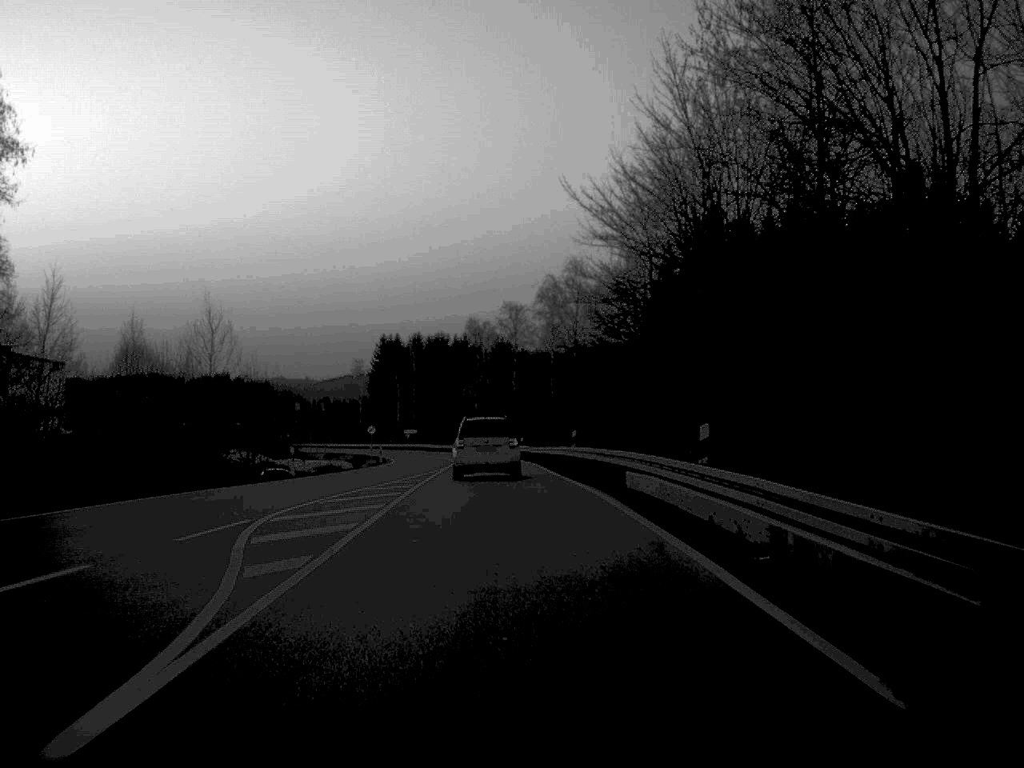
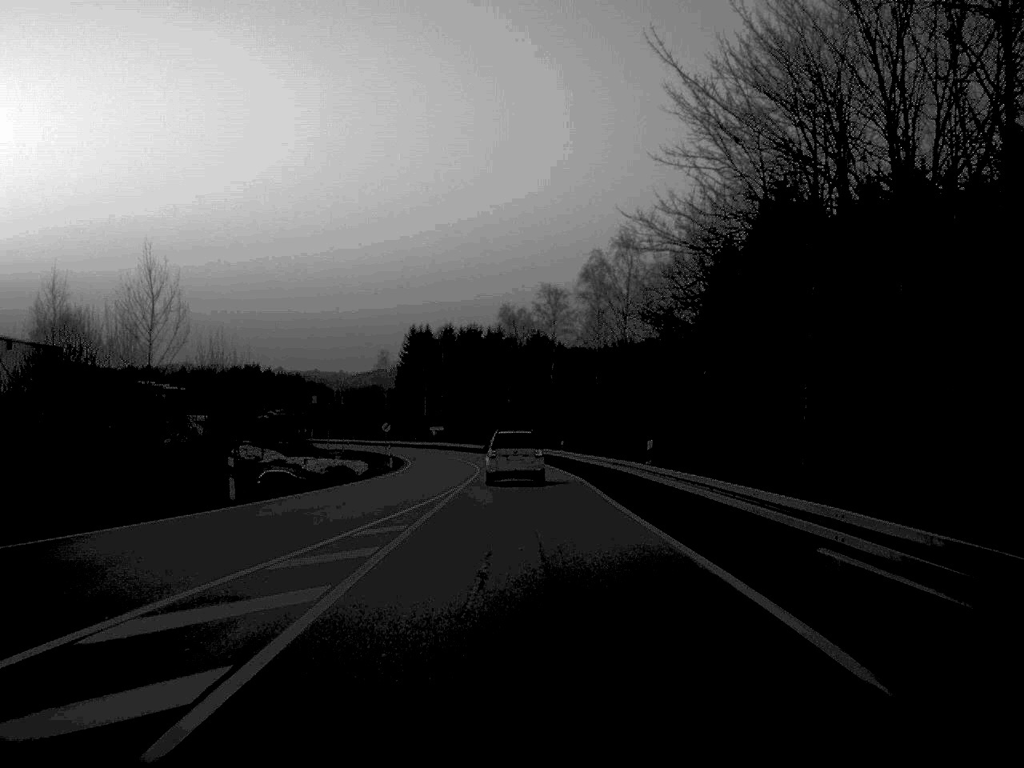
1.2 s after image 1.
(-0.3, +14.2) m; -1°
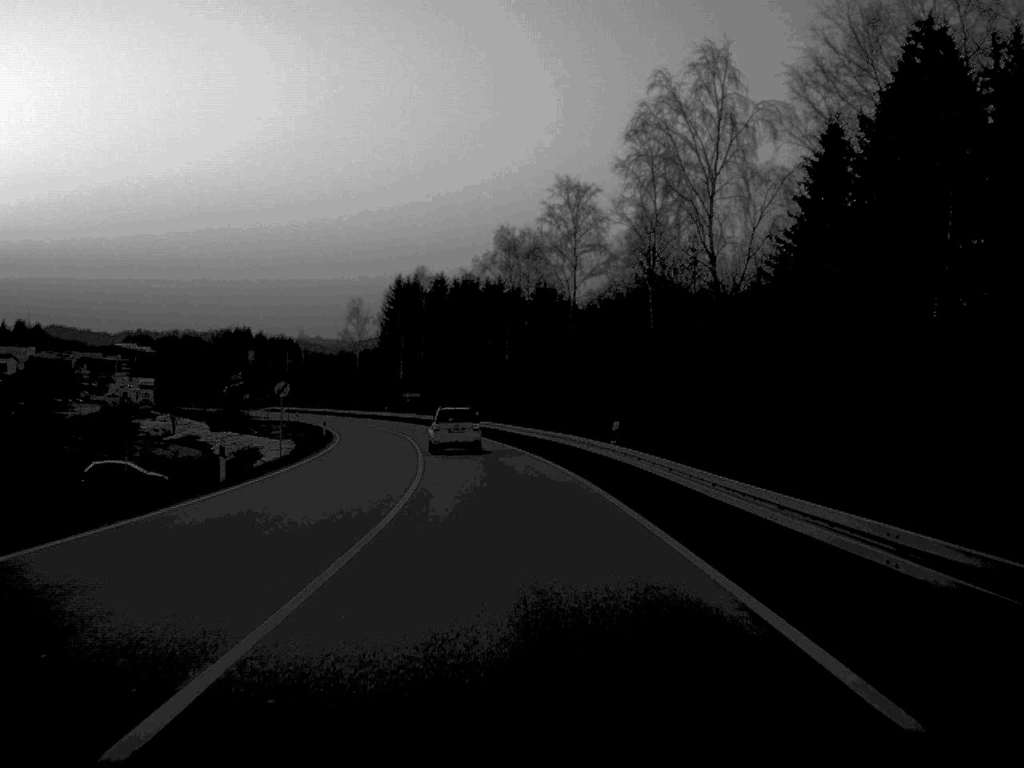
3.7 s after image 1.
(0.0, +38.3) m; 0°
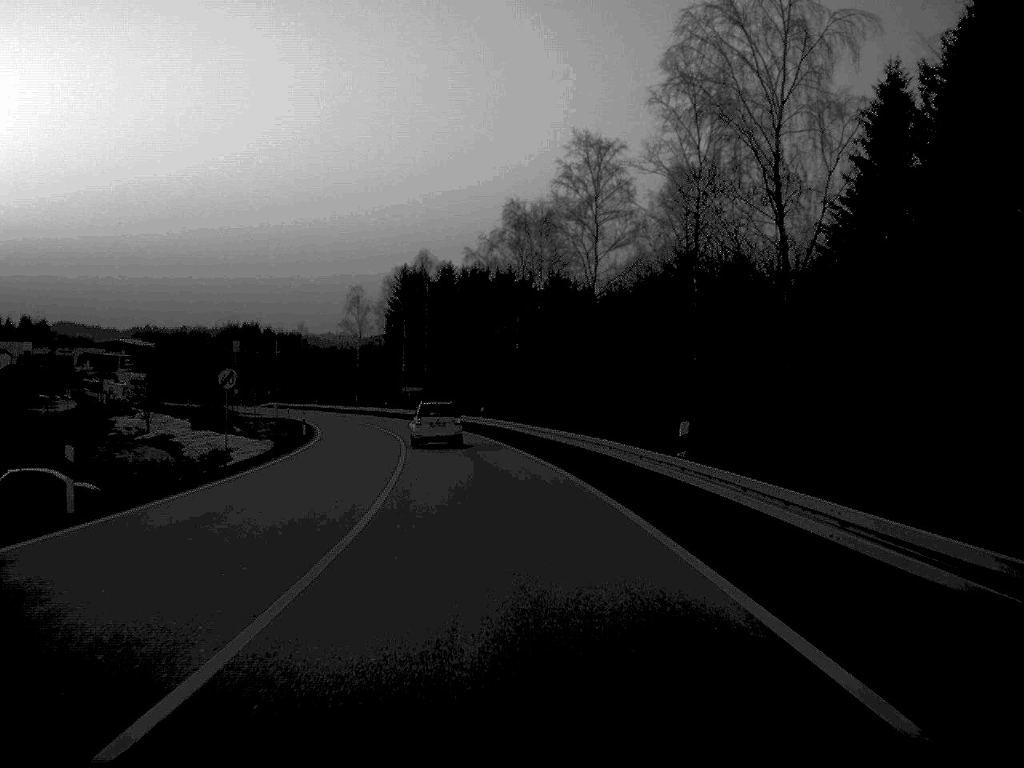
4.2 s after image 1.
(0.0, +10.8) m; -1°
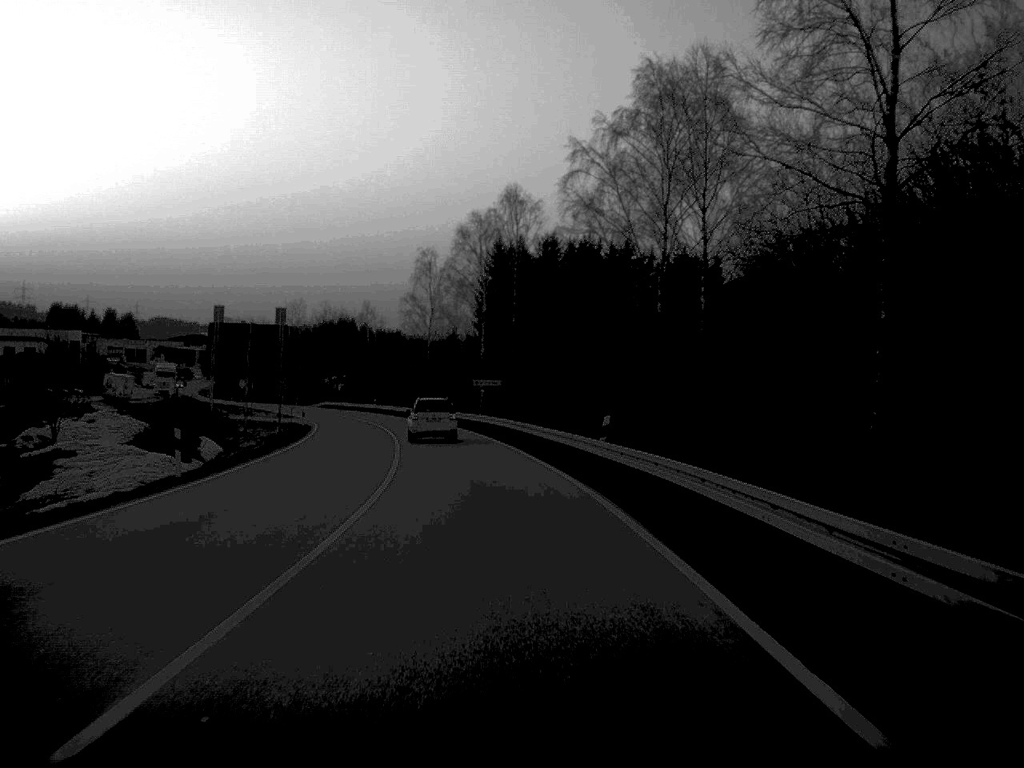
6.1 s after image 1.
(-1.5, +38.0) m; -5°
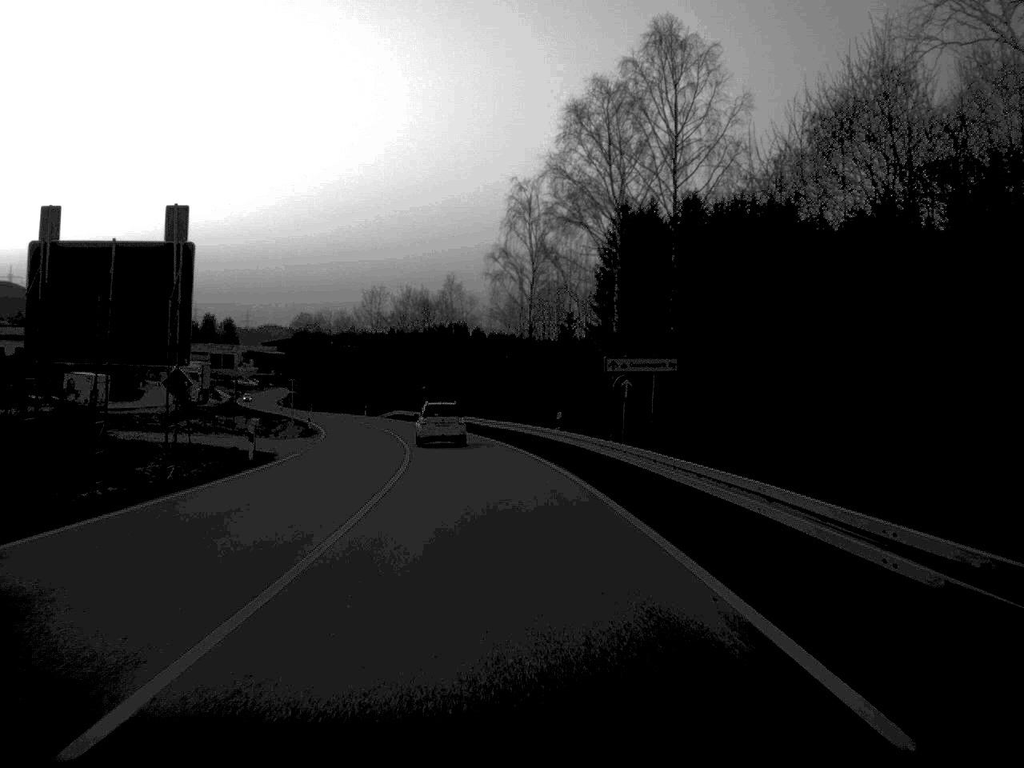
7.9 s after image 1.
(-1.8, +39.3) m; -5°
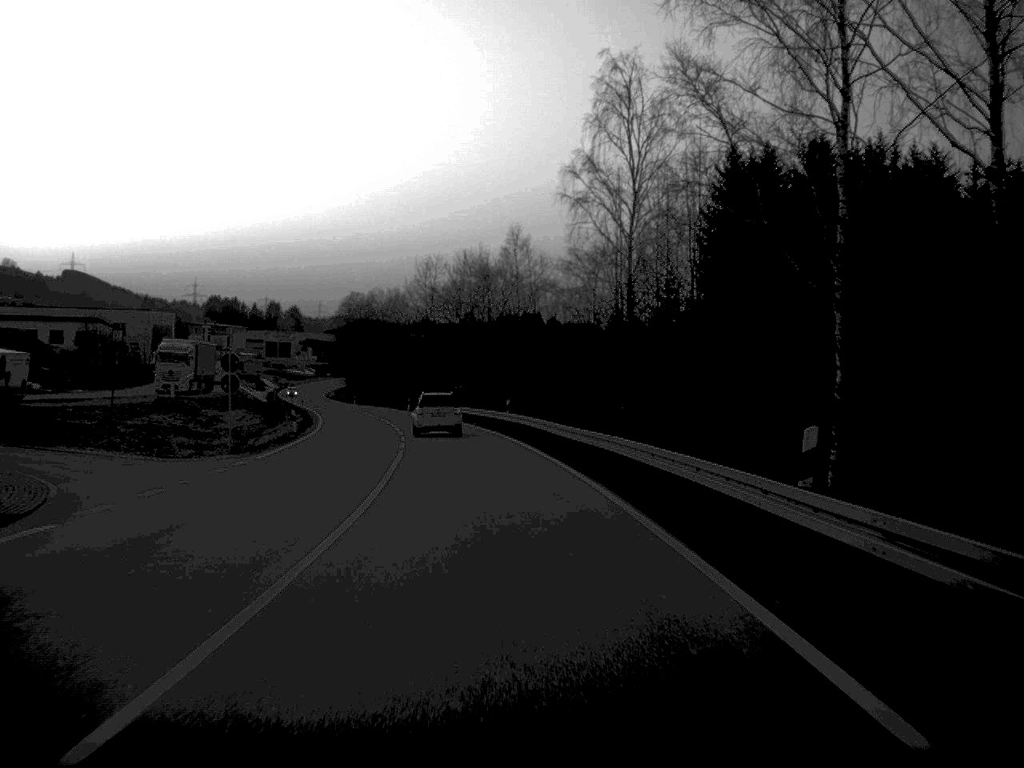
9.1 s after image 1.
(-0.8, +27.2) m; -3°
